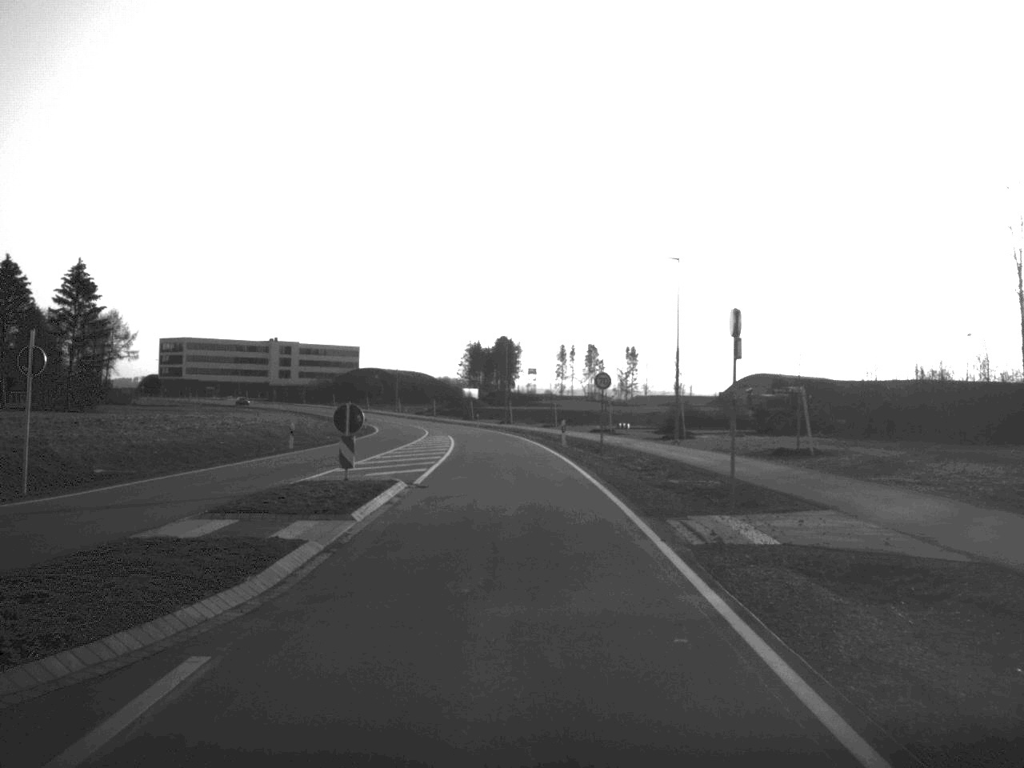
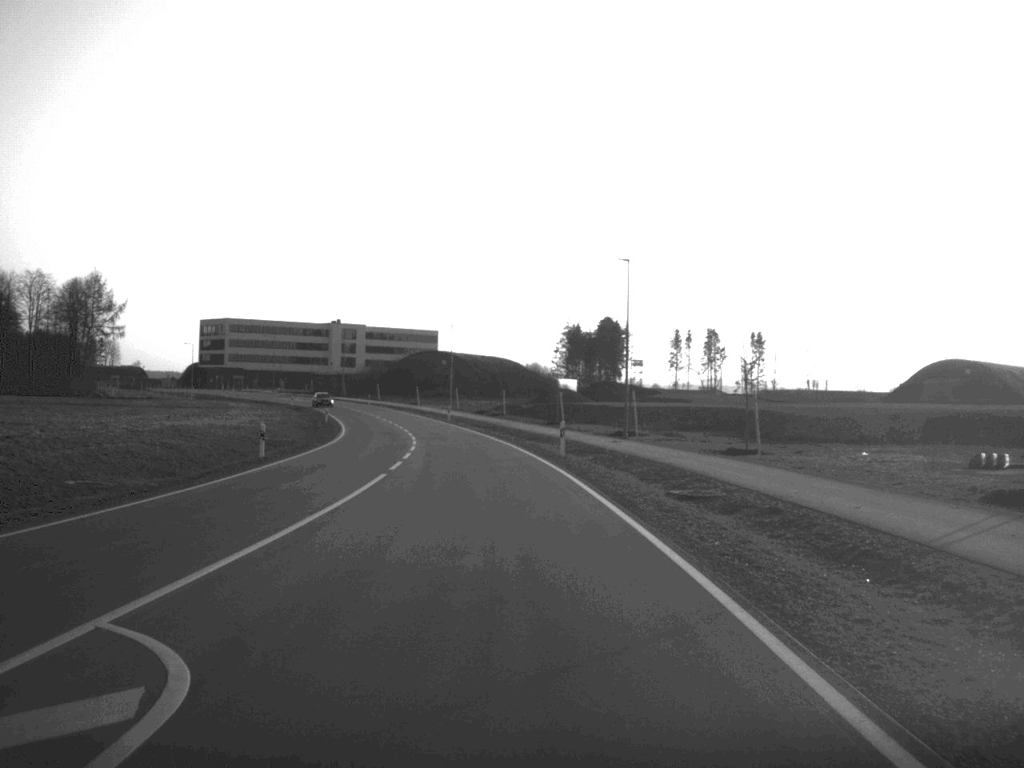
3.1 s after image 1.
(-1.8, +63.2) m; -4°
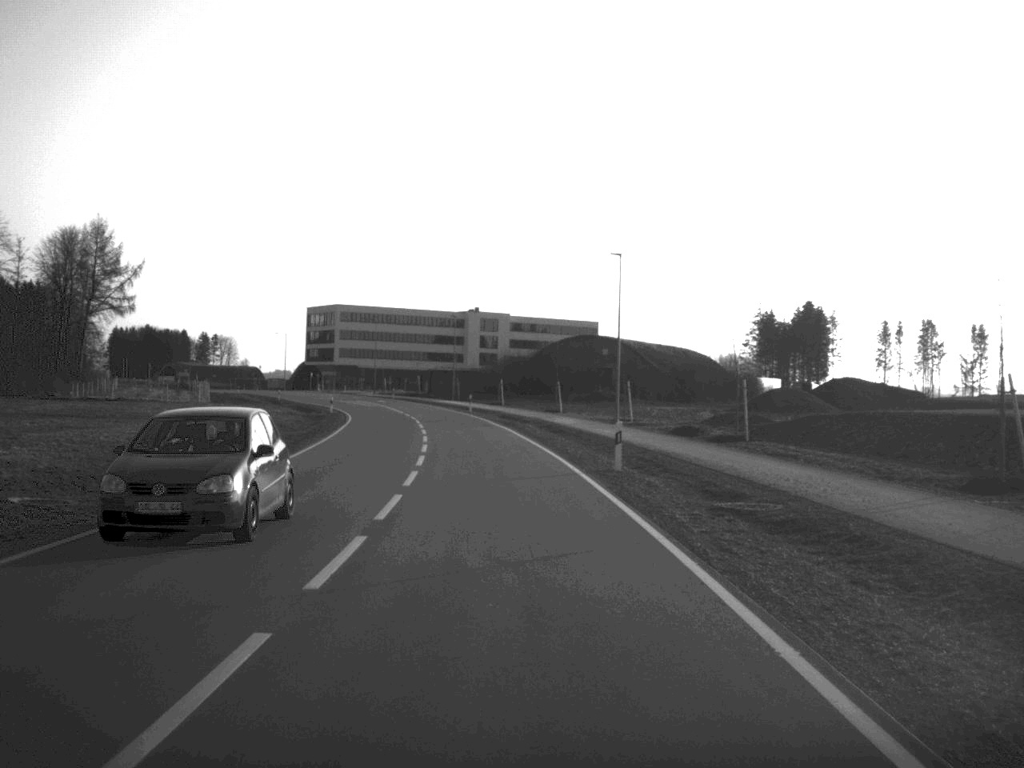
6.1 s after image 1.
(-3.7, +61.7) m; -7°
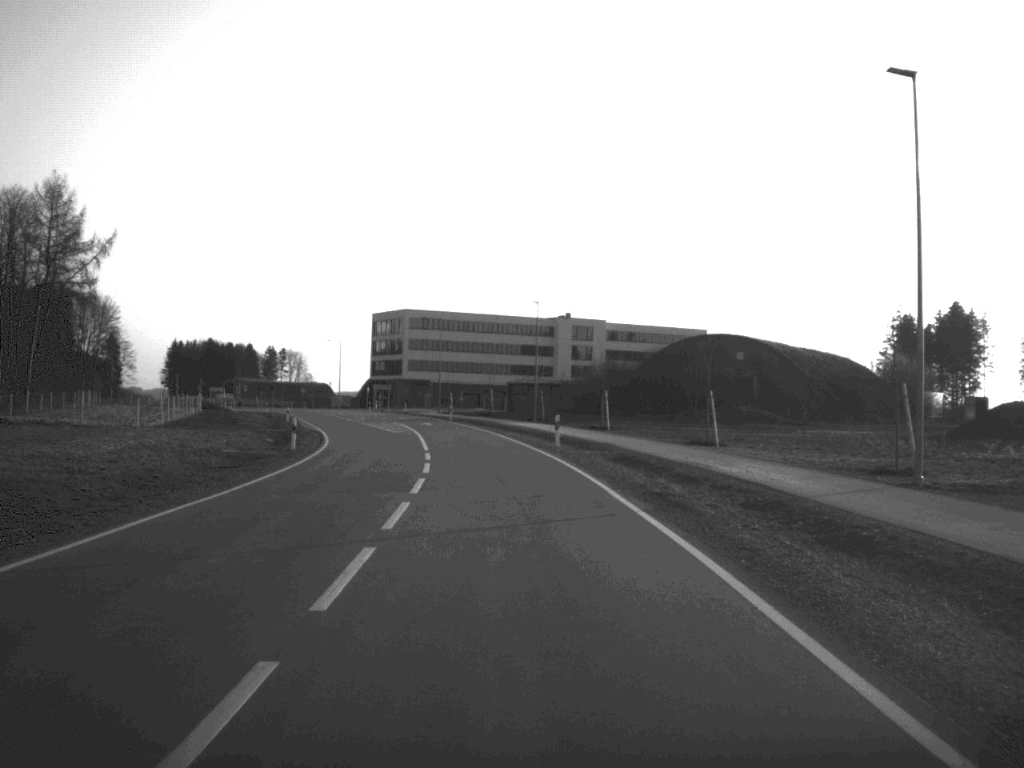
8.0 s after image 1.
(-1.3, +36.9) m; -4°
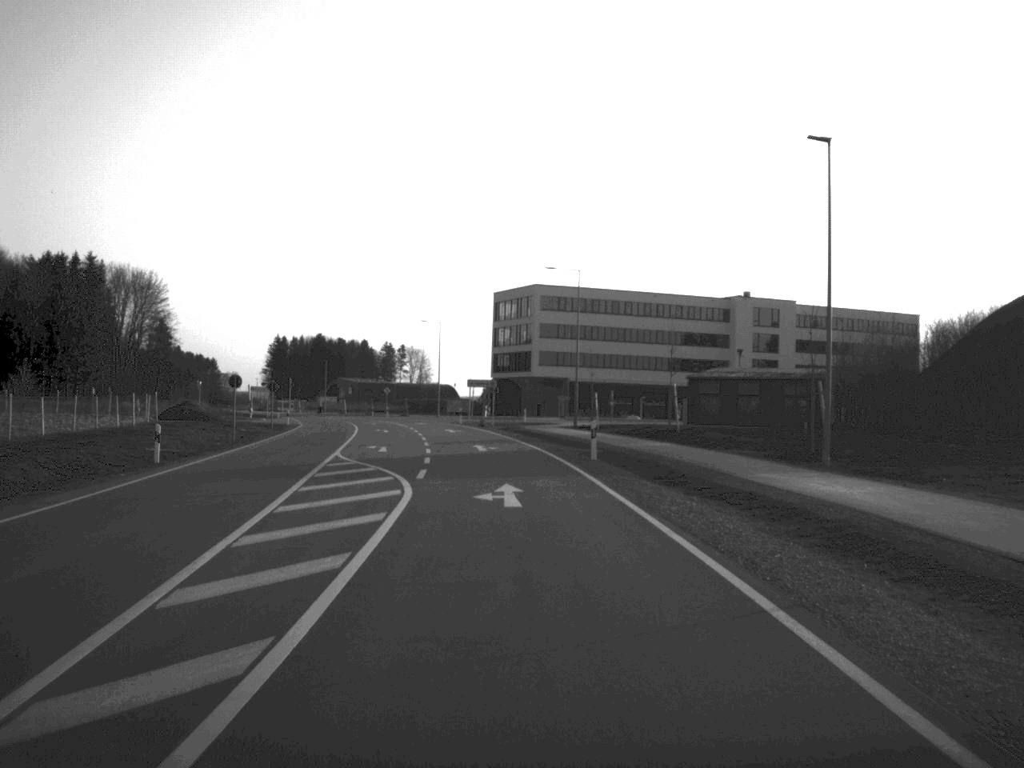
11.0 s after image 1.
(-3.0, +55.7) m; -6°
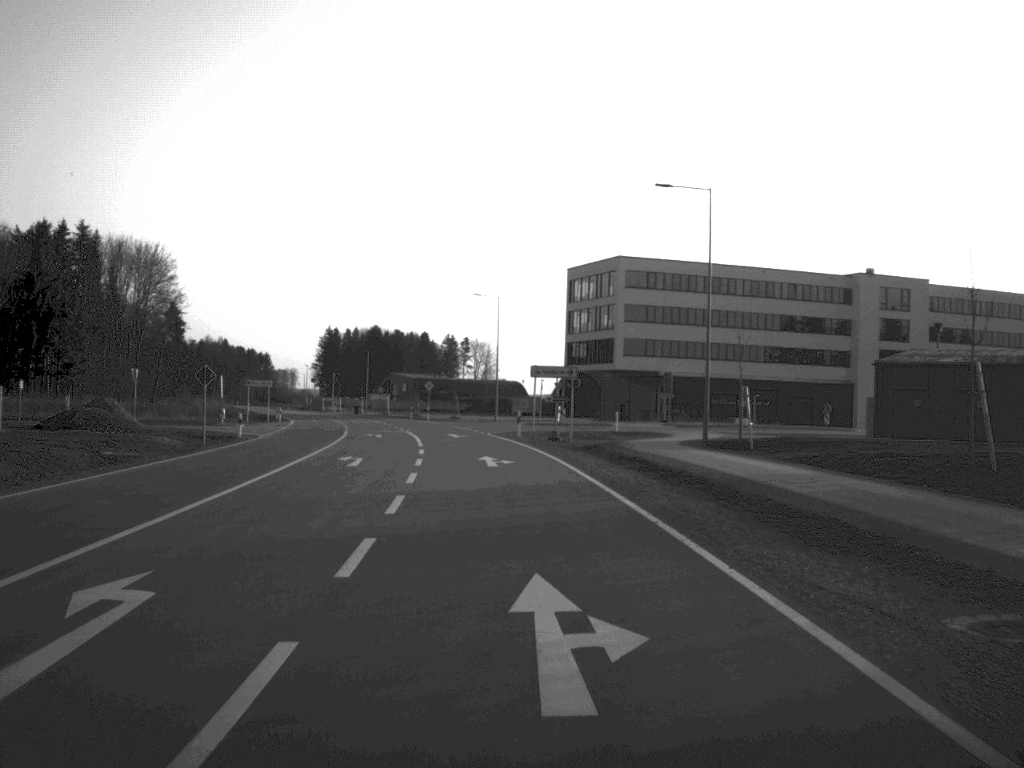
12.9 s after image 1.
(-1.0, +32.1) m; -3°
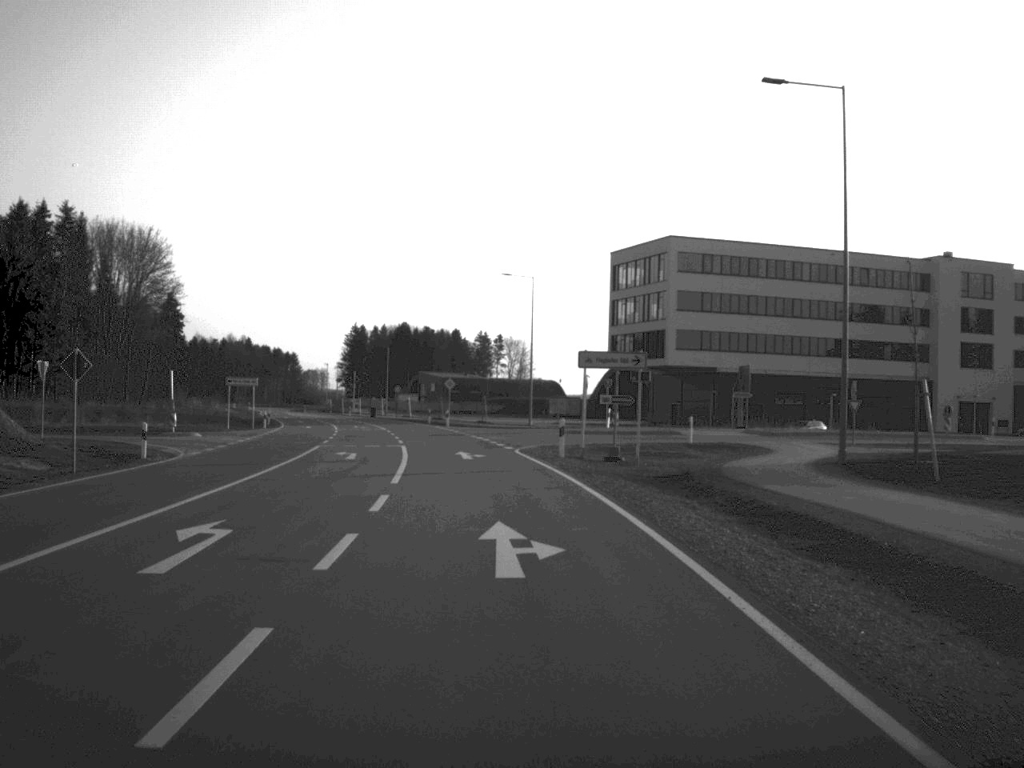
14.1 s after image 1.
(-0.2, +17.5) m; -2°
